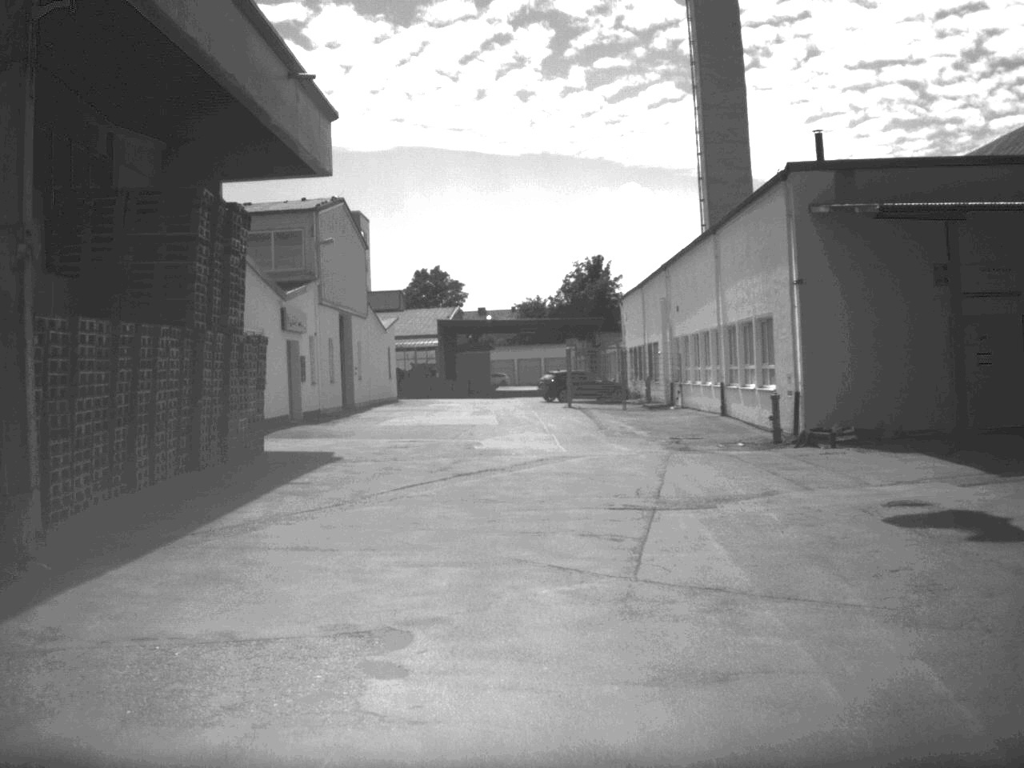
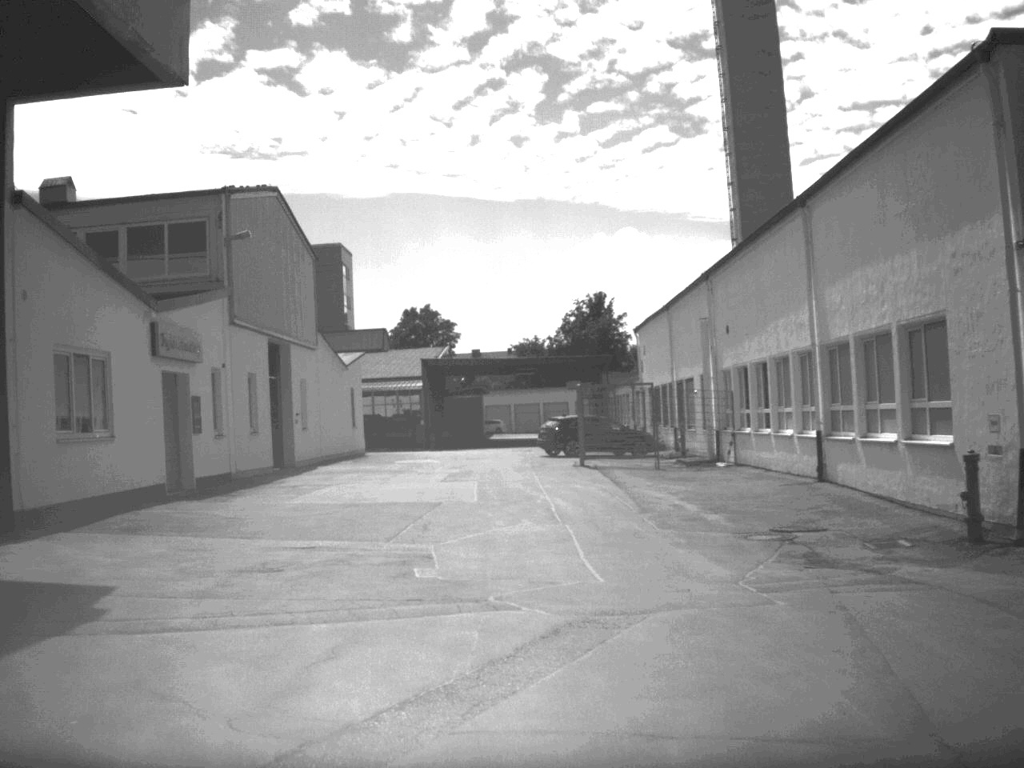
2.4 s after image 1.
(0.0, +12.8) m; 0°
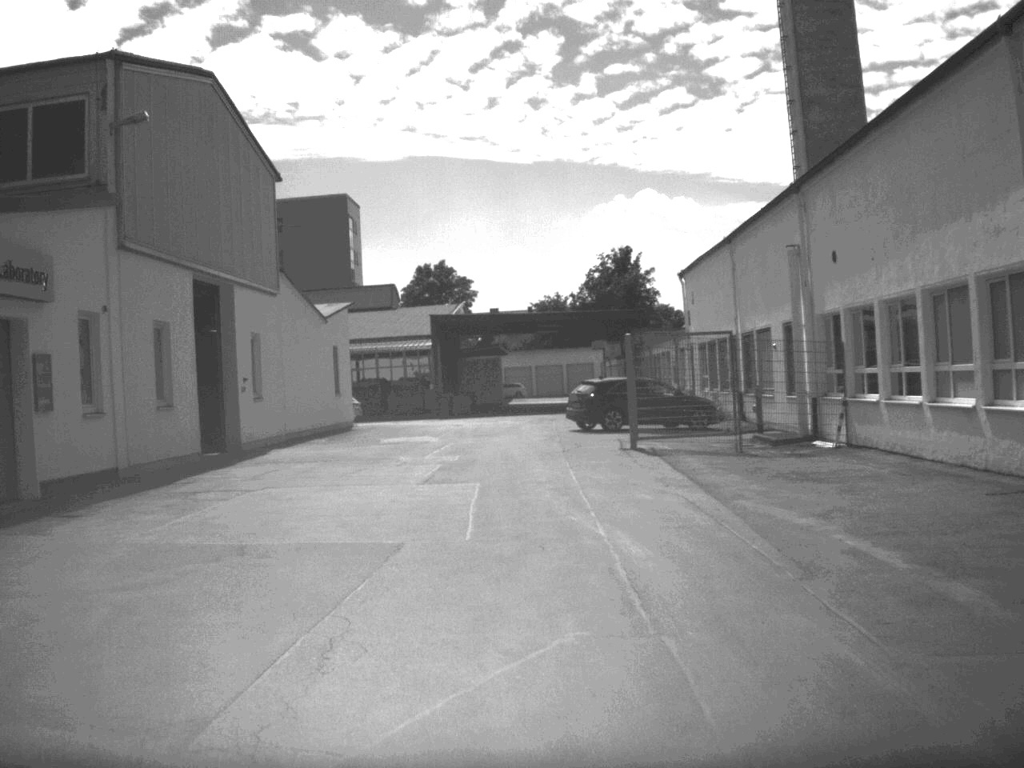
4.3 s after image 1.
(-0.1, +10.1) m; -1°
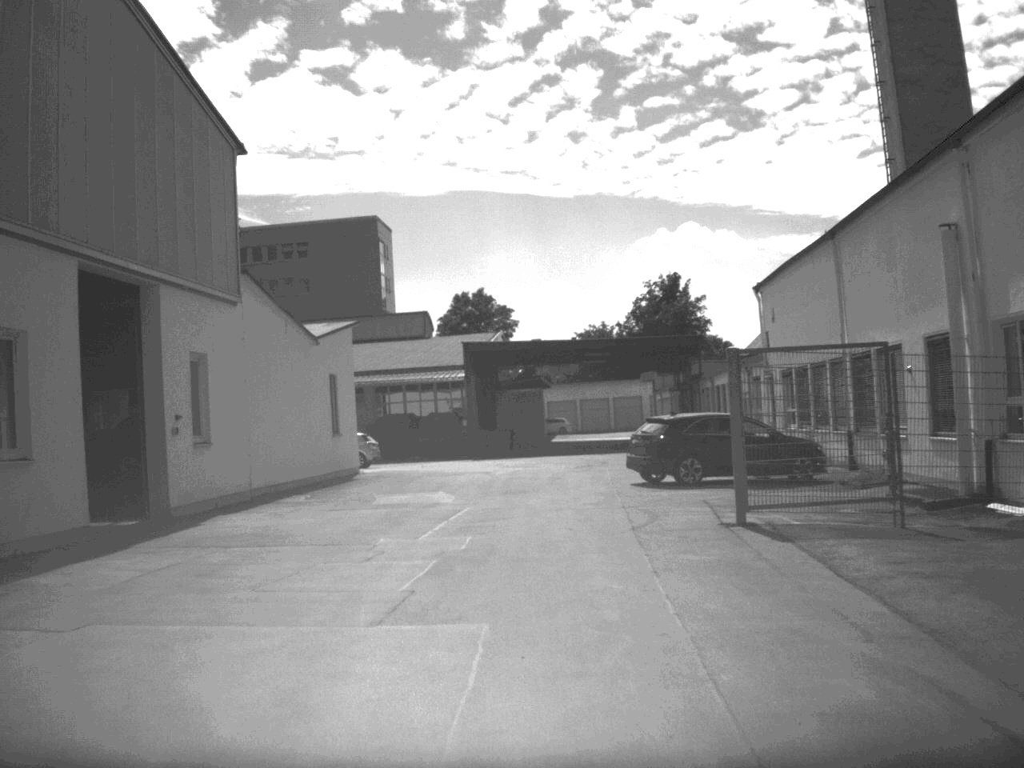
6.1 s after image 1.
(-0.1, +8.6) m; -2°
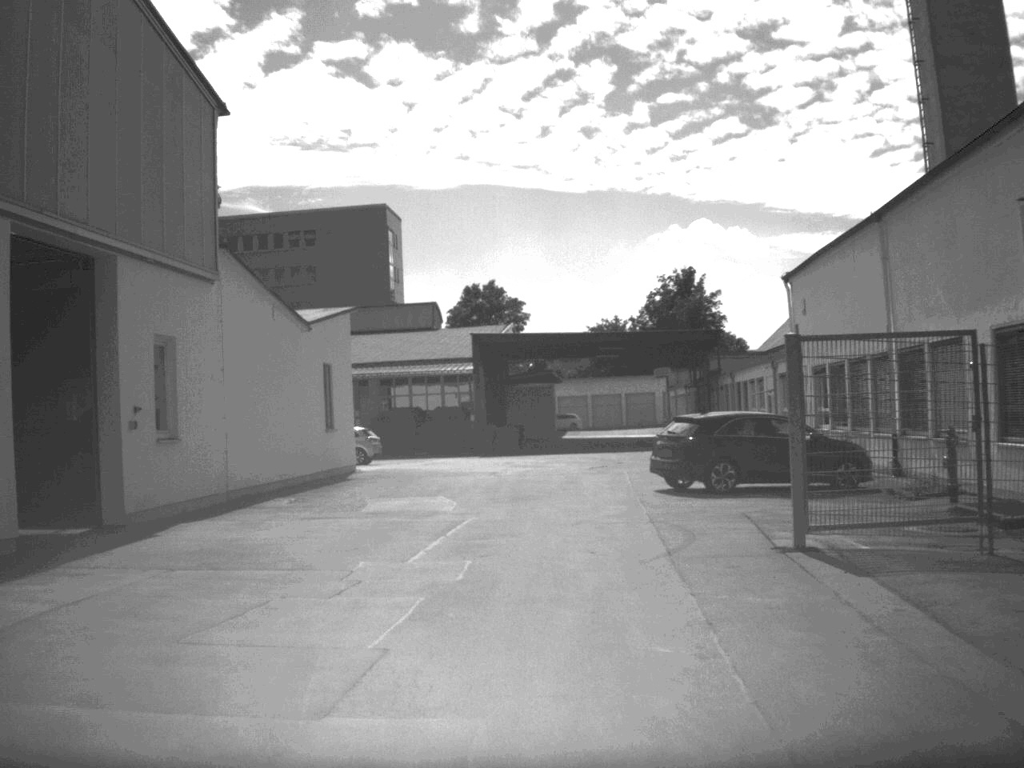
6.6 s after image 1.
(0.0, +2.9) m; 0°
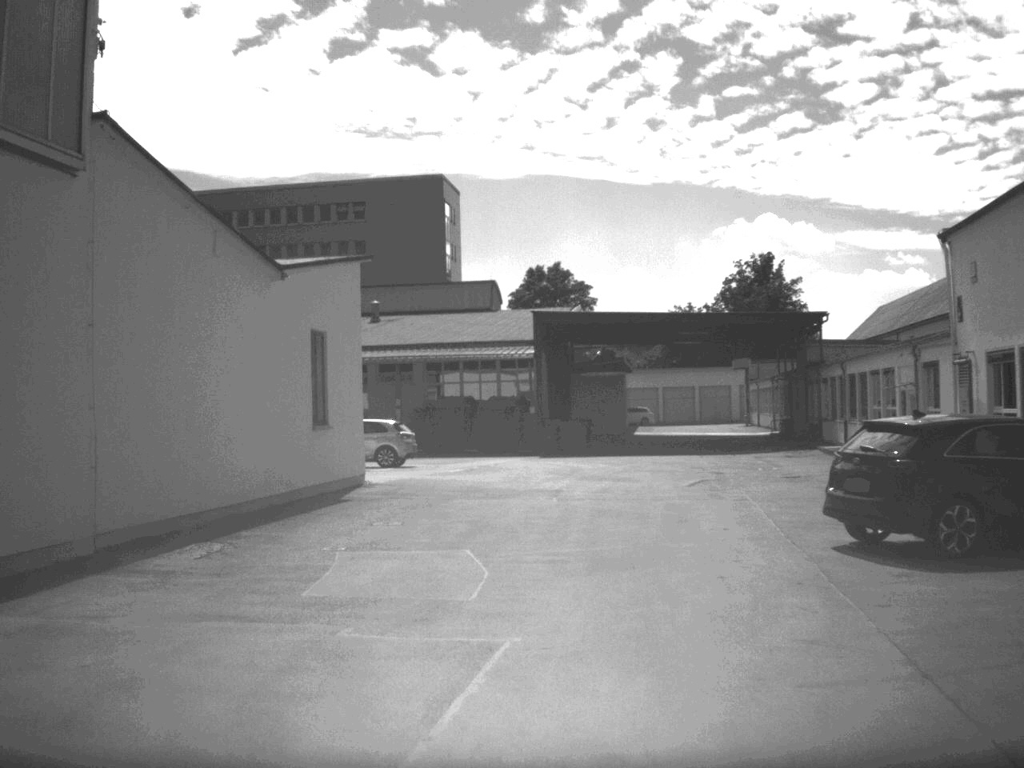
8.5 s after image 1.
(-0.2, +9.7) m; -3°
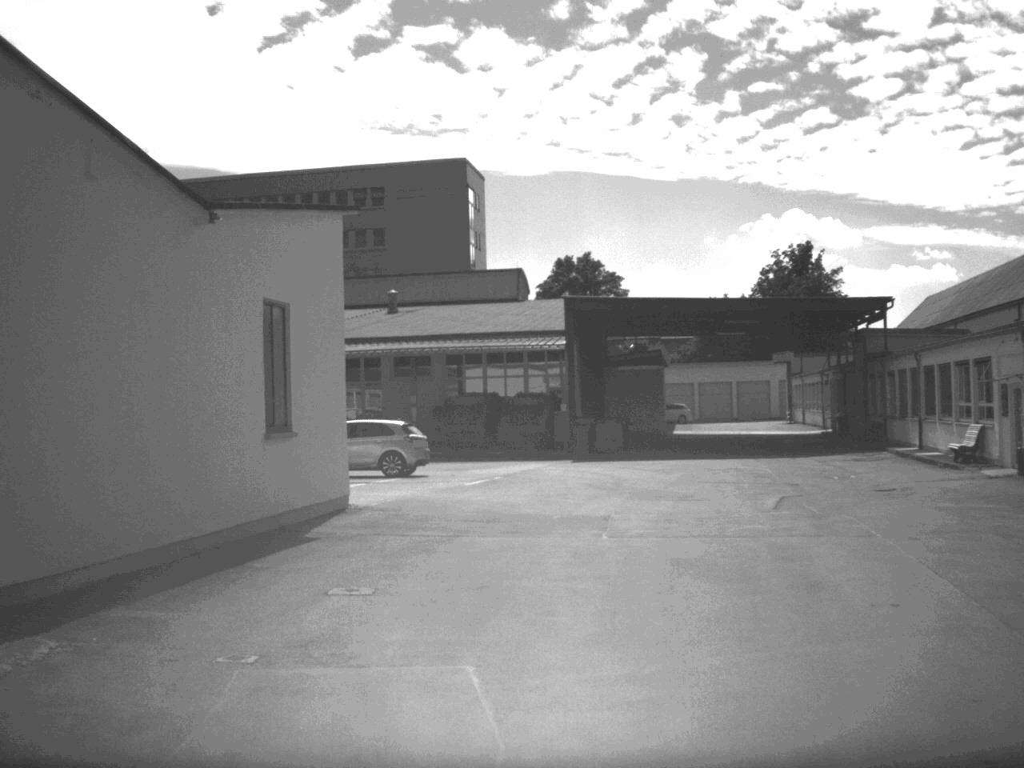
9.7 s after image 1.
(-0.1, +6.0) m; -1°
